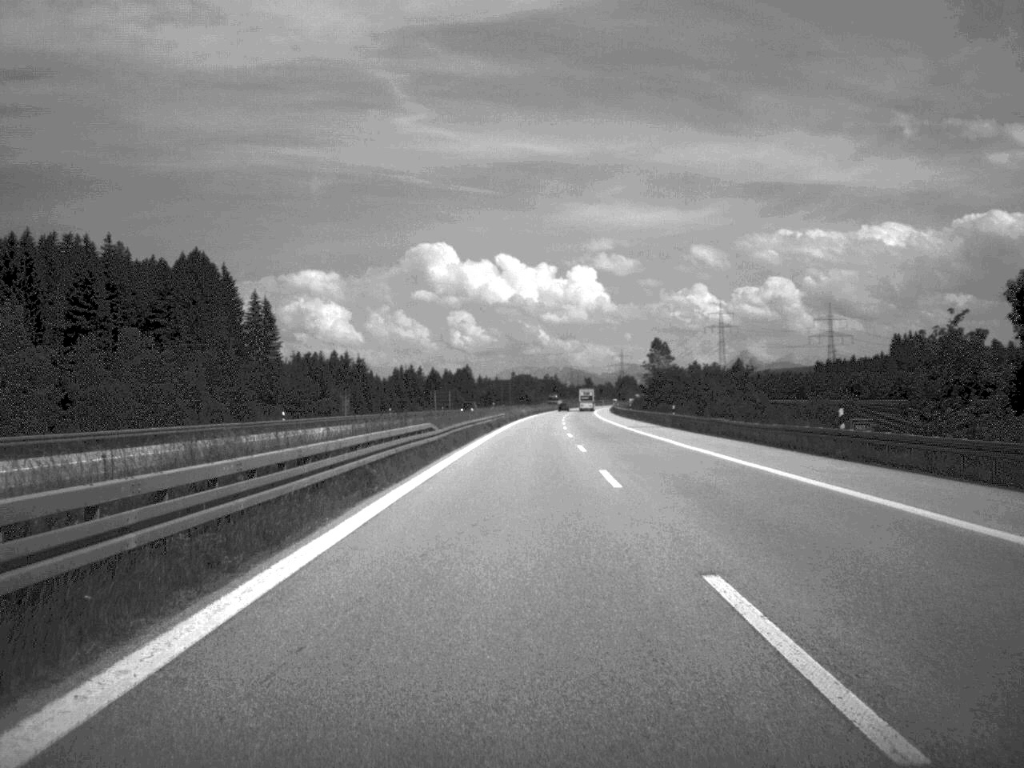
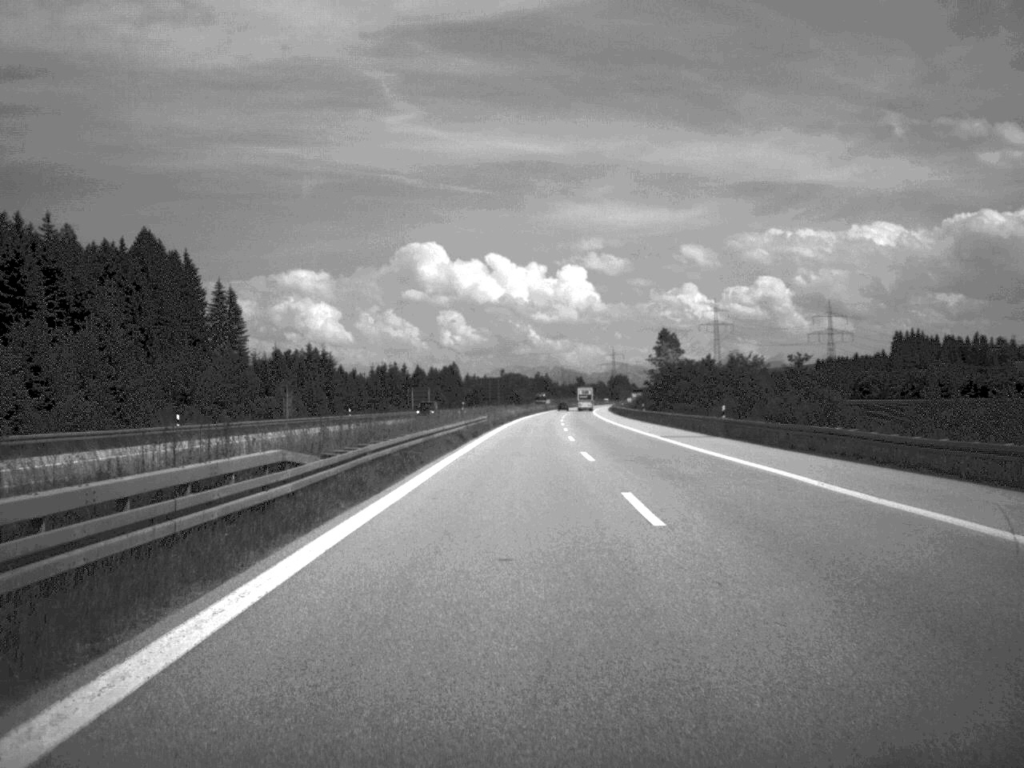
(+0.1, +24.8) m; 0°
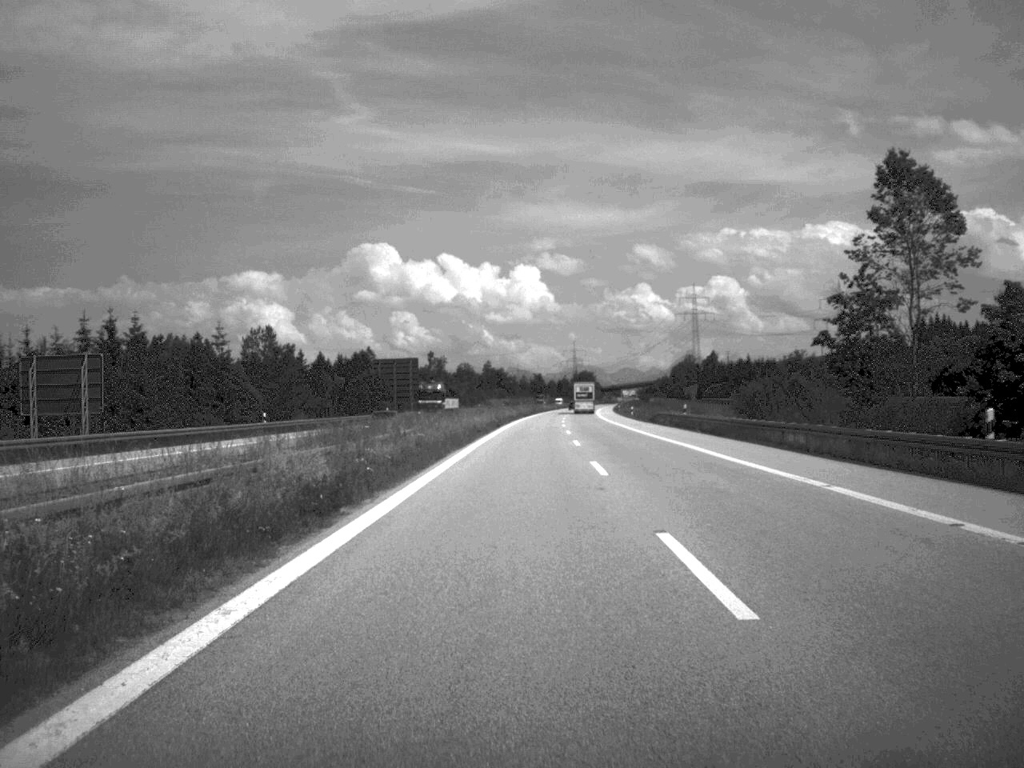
(+2.3, +130.8) m; +2°
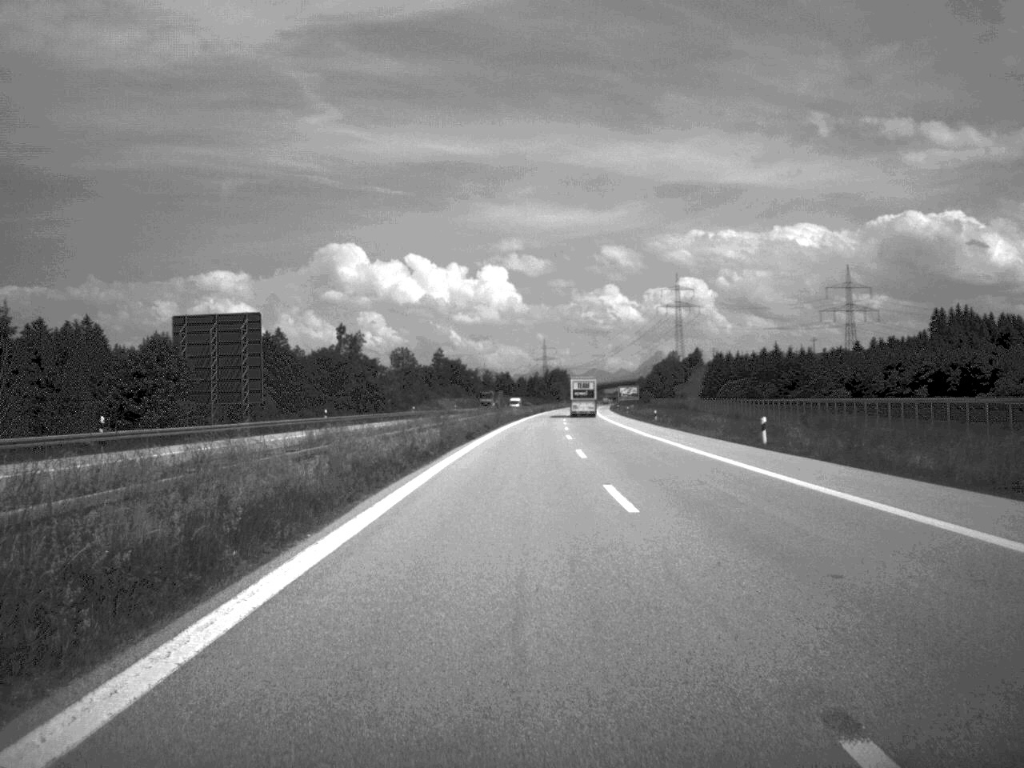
(+0.9, +80.1) m; +1°
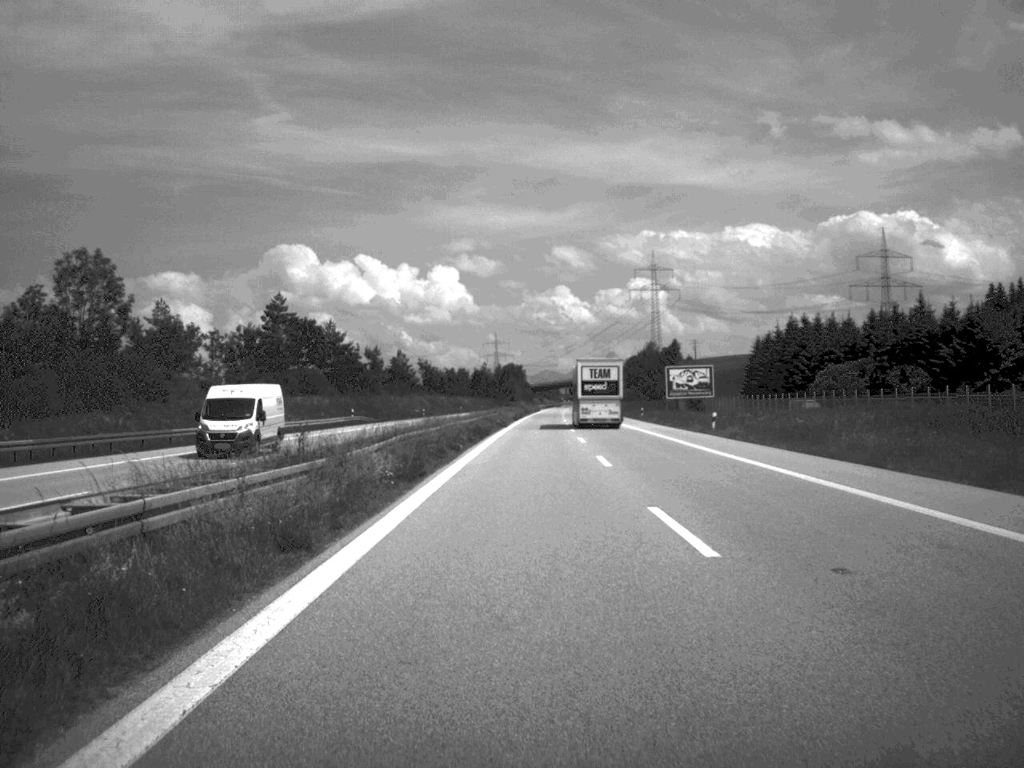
(+2.3, +129.3) m; +2°
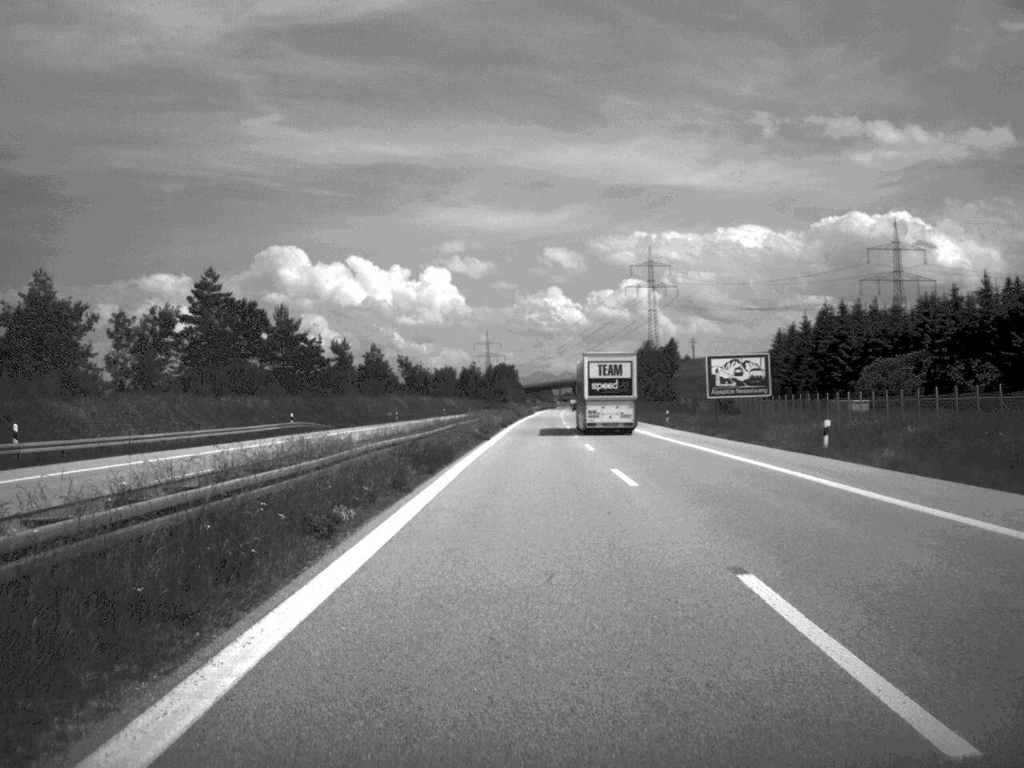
(+0.1, +24.7) m; 0°
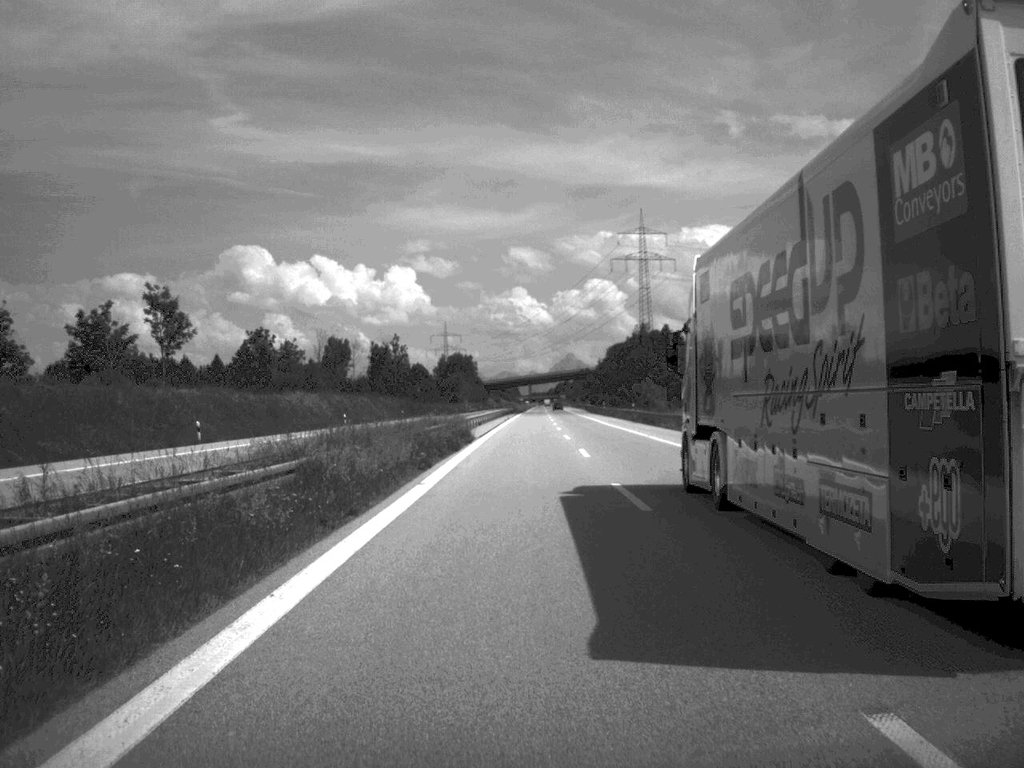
(+1.8, +129.1) m; +1°
